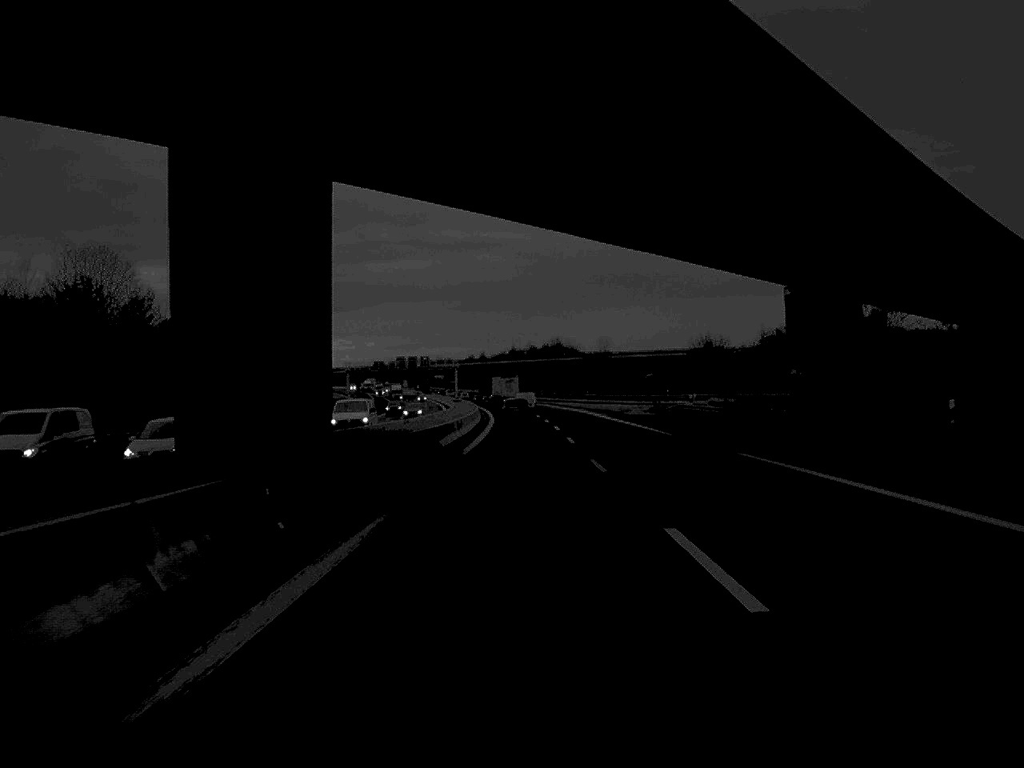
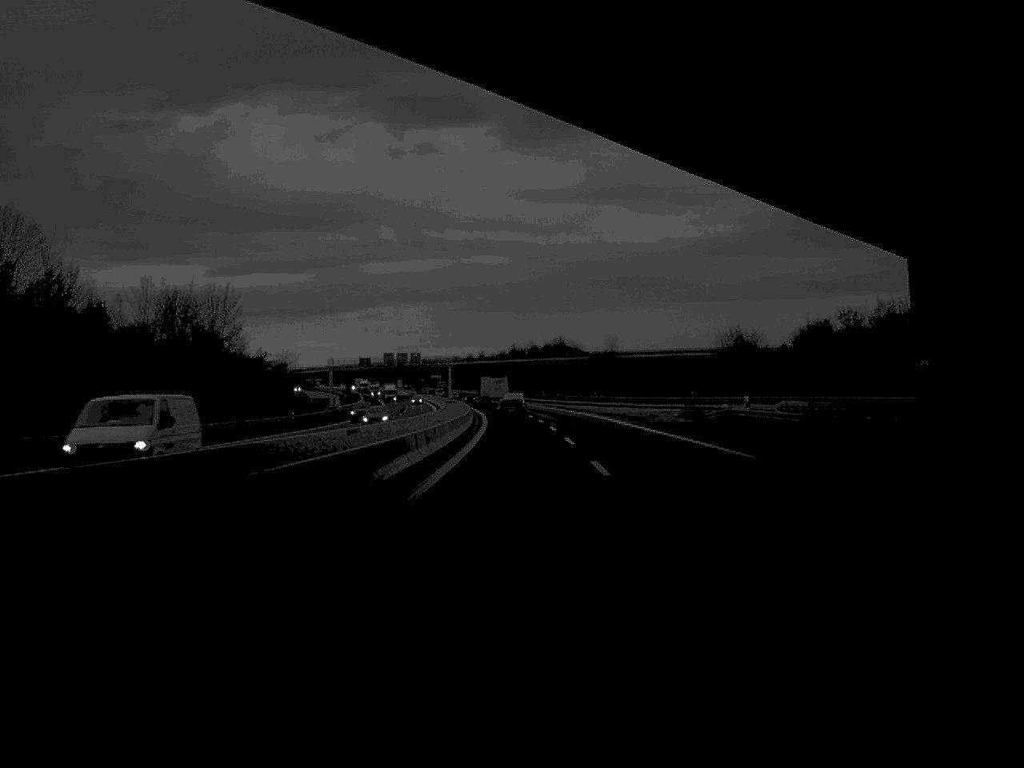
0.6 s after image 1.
(0.0, +18.8) m; 0°
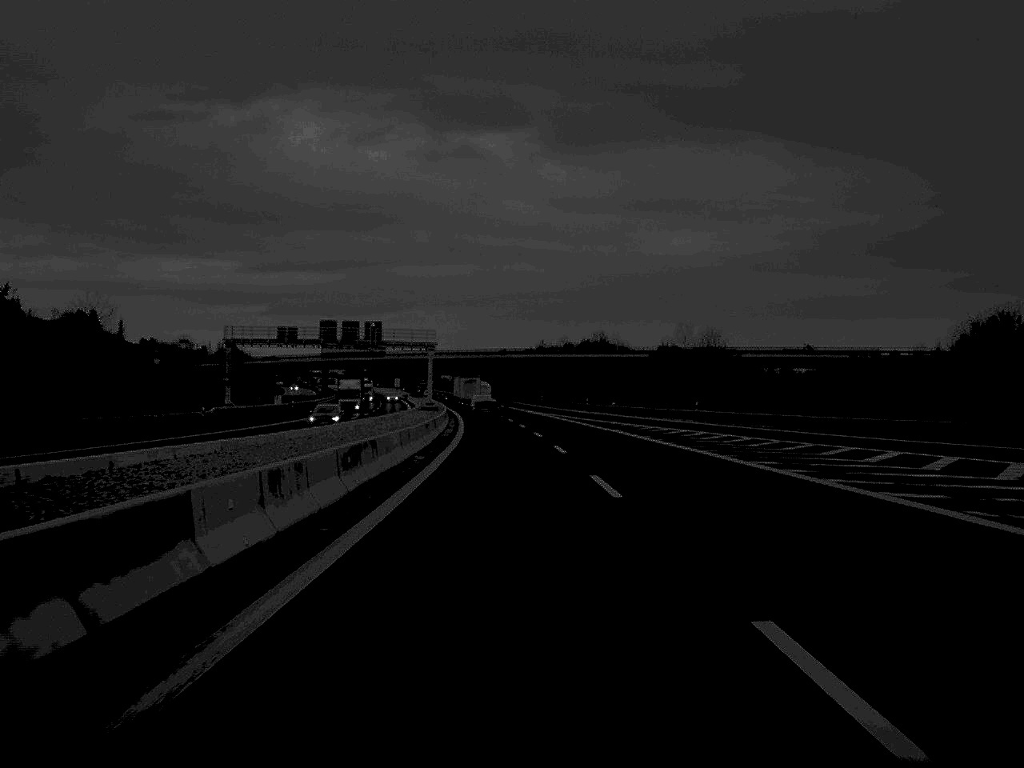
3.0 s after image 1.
(-0.6, +76.8) m; -1°
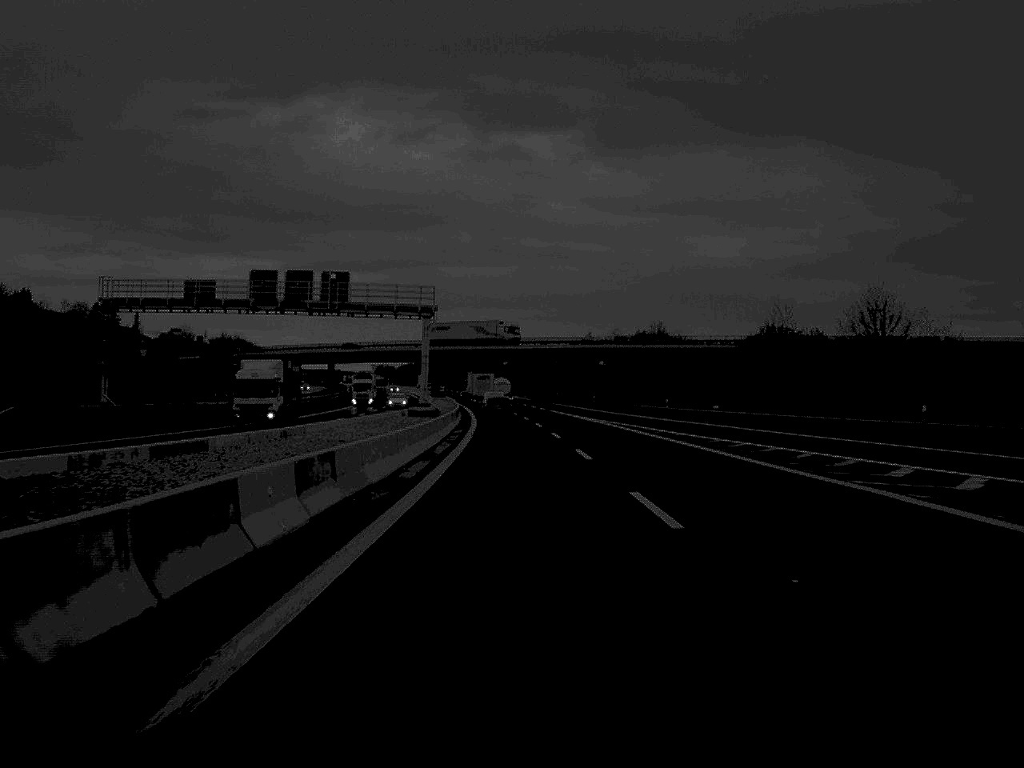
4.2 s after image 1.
(-0.7, +41.0) m; -2°
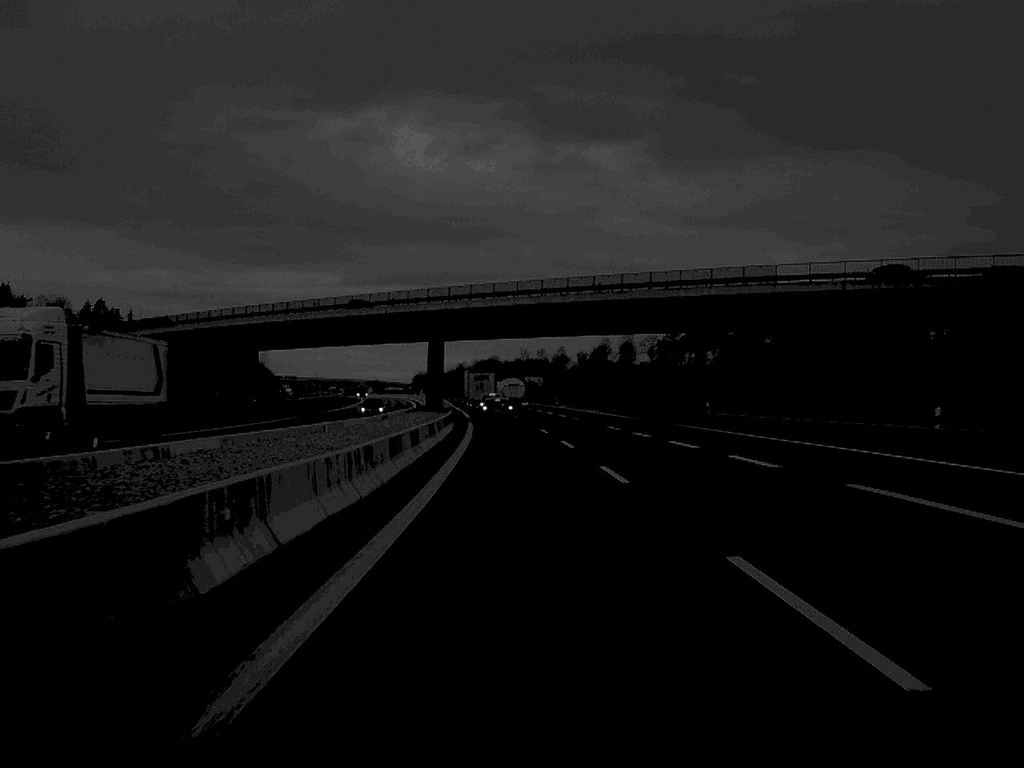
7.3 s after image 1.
(-2.3, +98.1) m; -3°
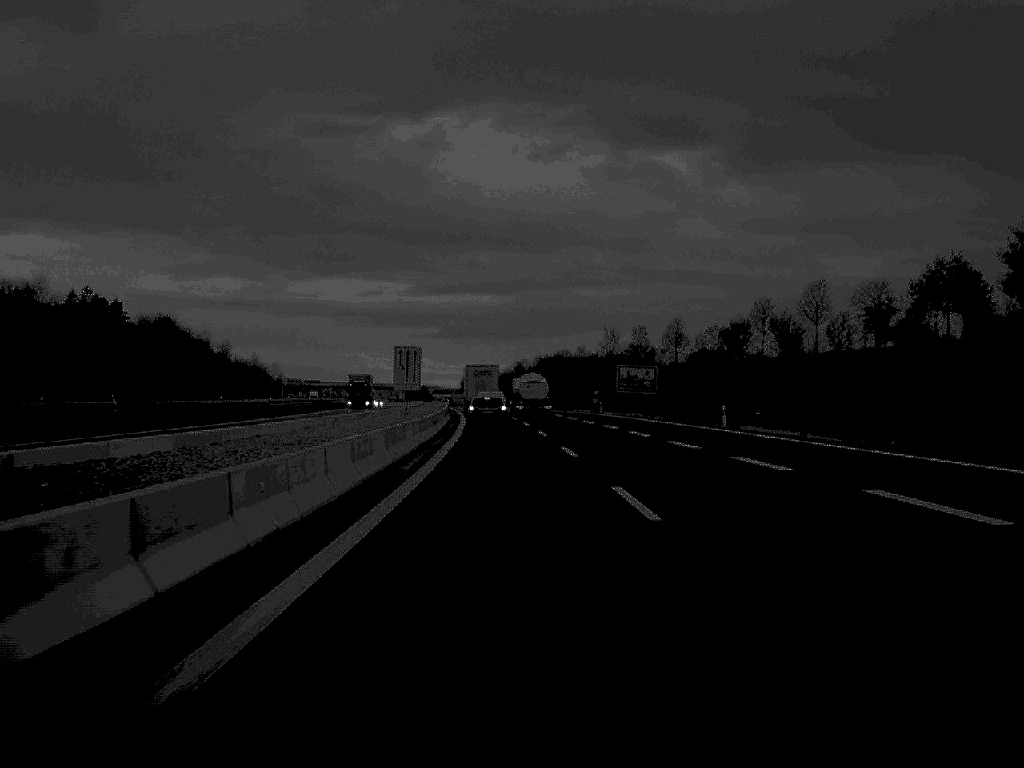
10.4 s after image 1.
(-2.4, +97.5) m; -3°
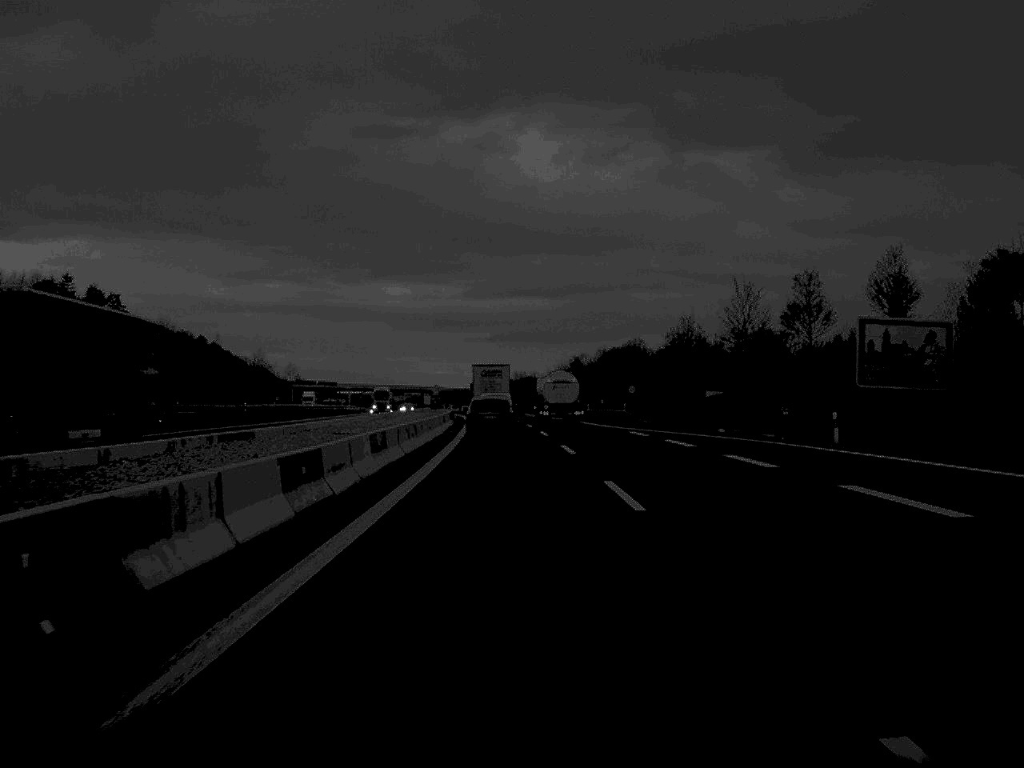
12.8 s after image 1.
(-1.4, +69.7) m; -2°
